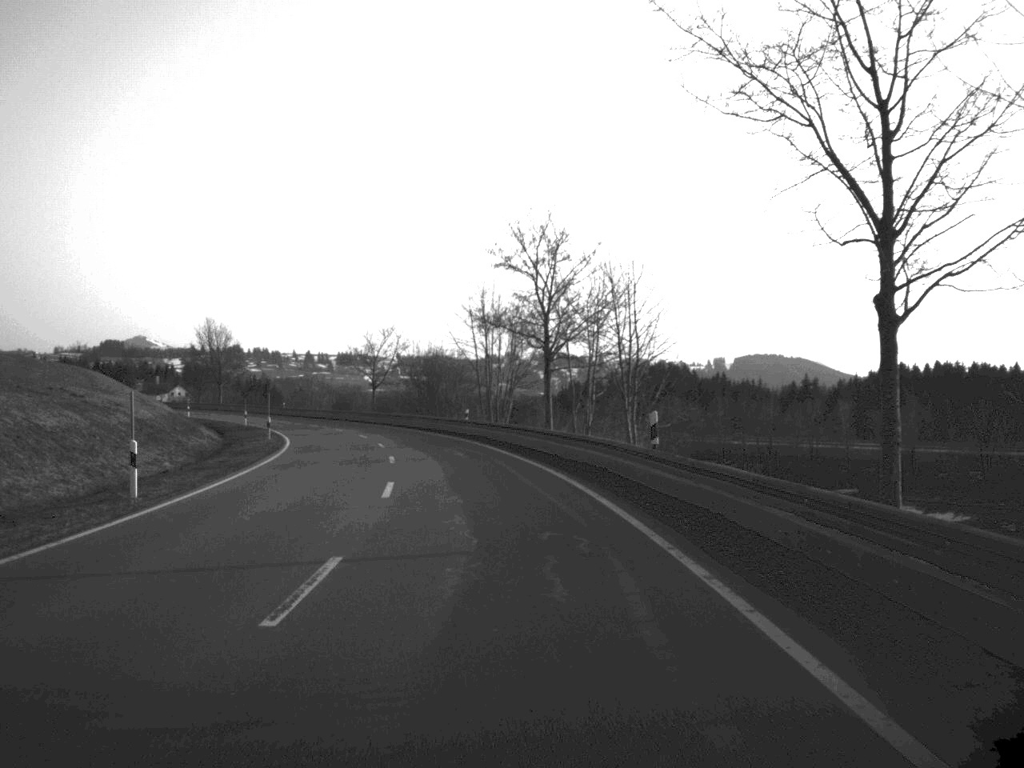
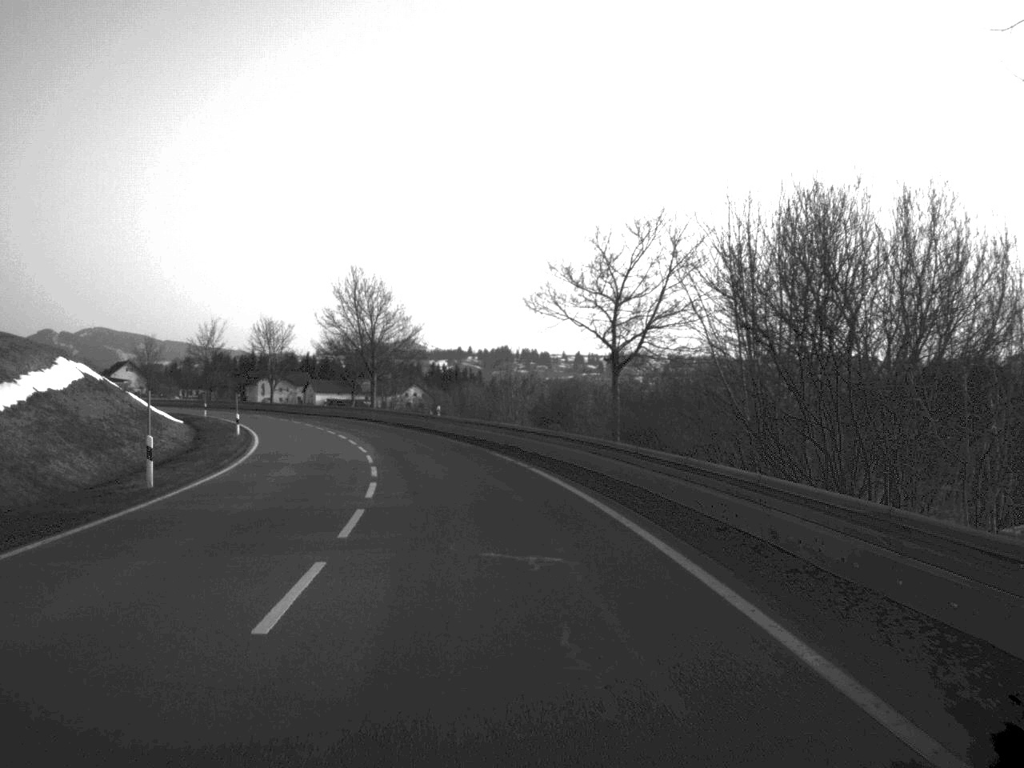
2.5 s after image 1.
(-6.1, +60.1) m; -12°
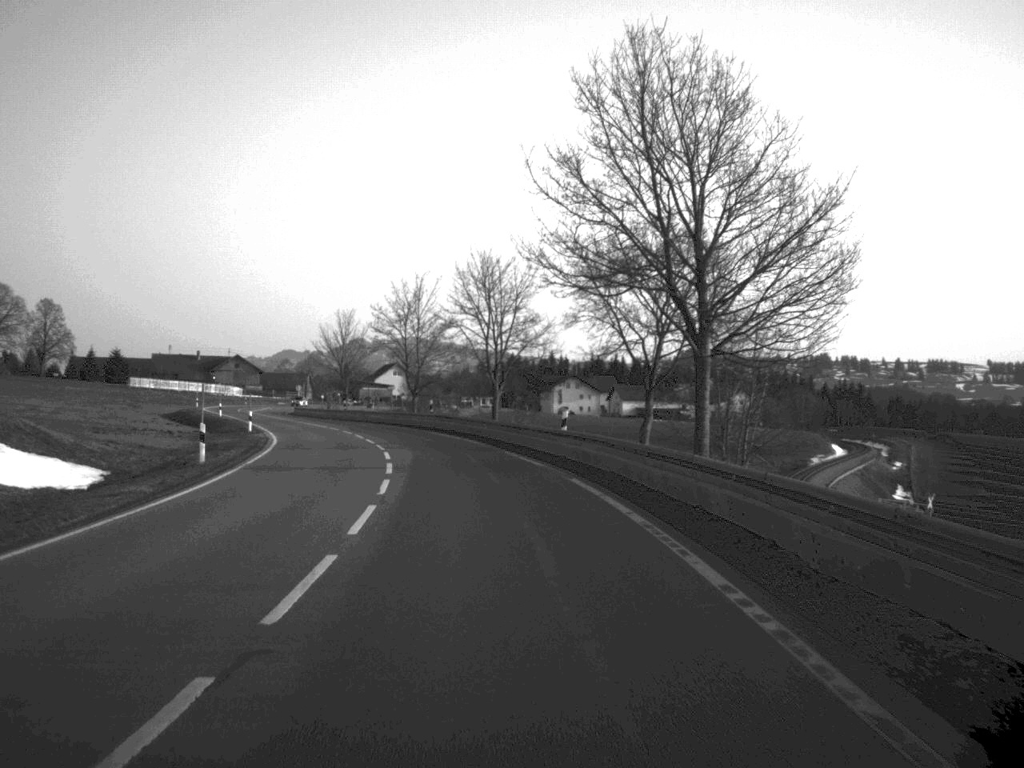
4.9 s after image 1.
(-7.2, +59.0) m; -14°
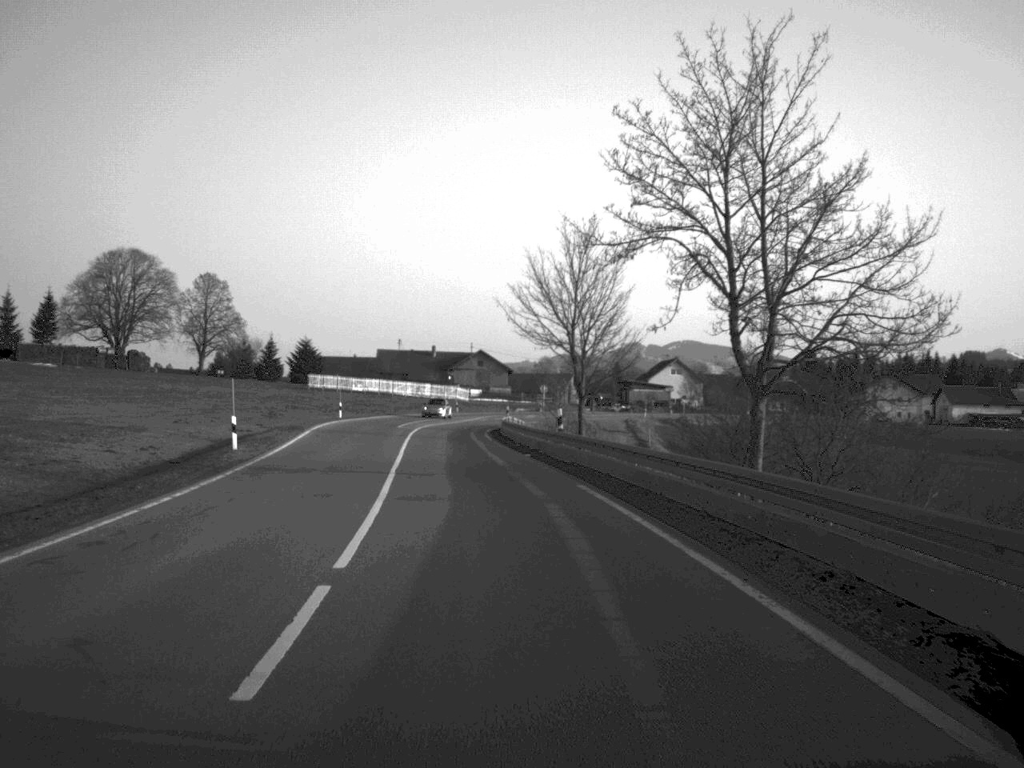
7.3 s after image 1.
(-6.0, +55.8) m; -12°
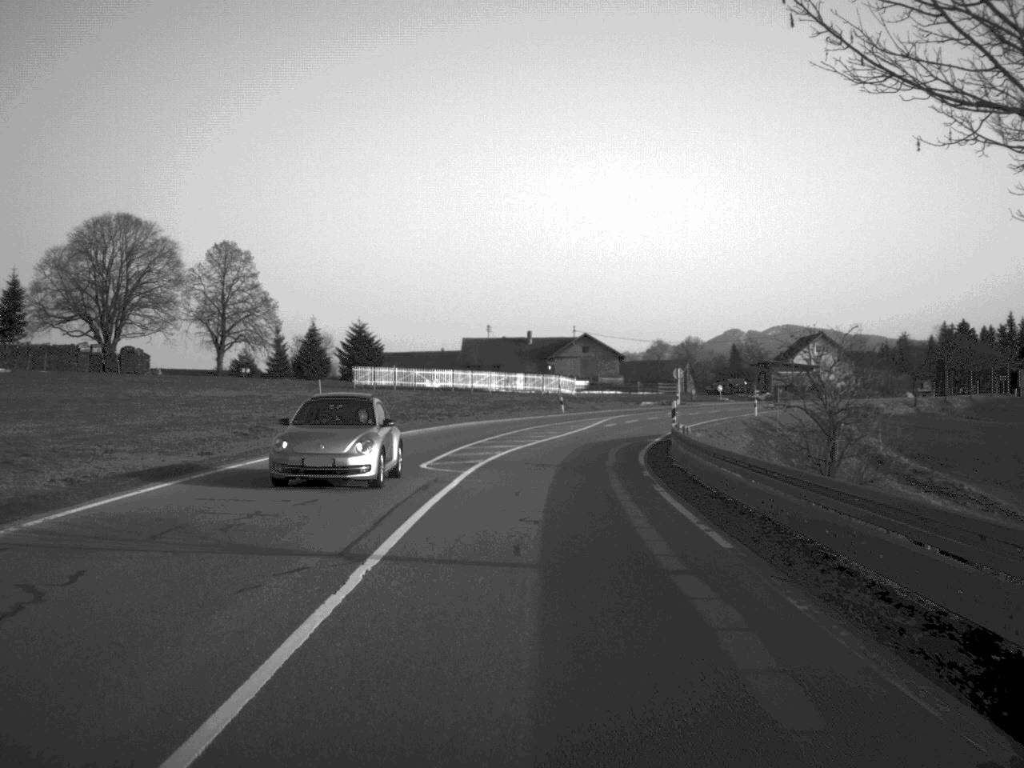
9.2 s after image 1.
(-2.3, +41.4) m; -4°
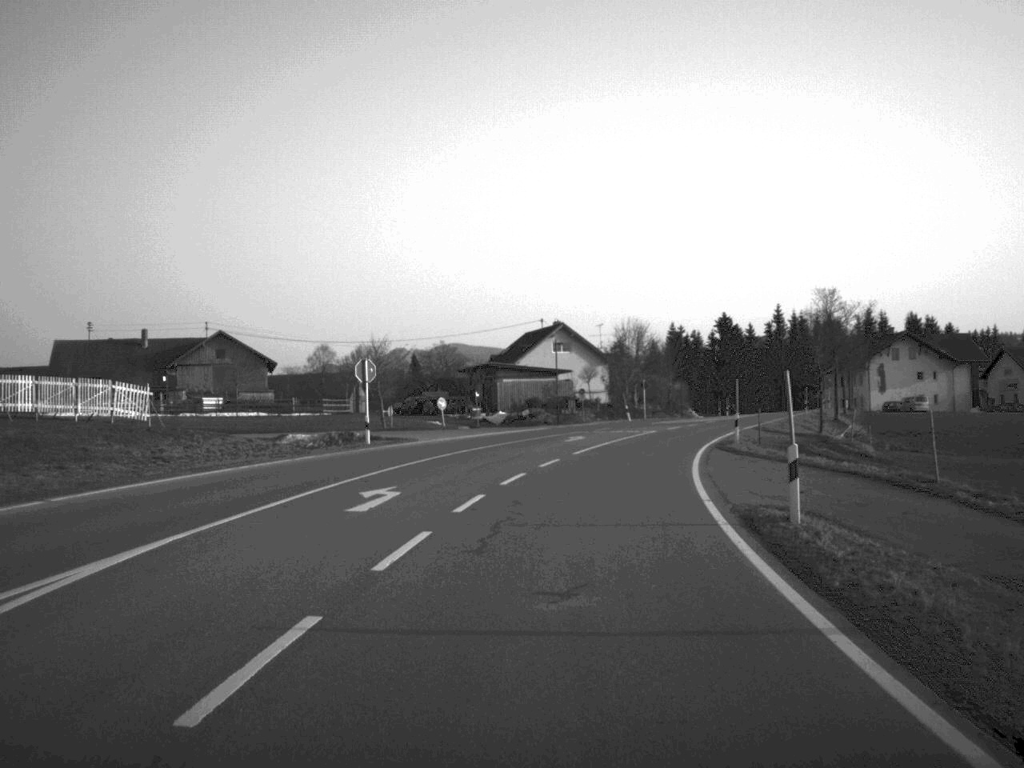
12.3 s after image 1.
(+6.7, +62.5) m; +15°
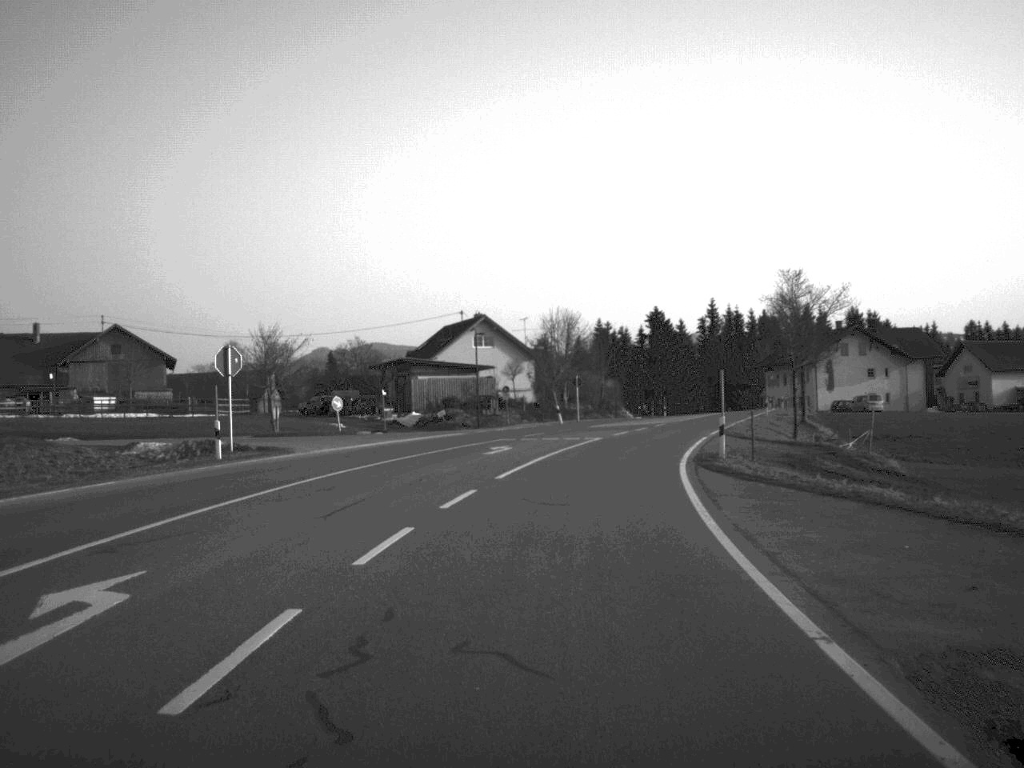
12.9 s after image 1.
(+0.4, +11.6) m; +3°
